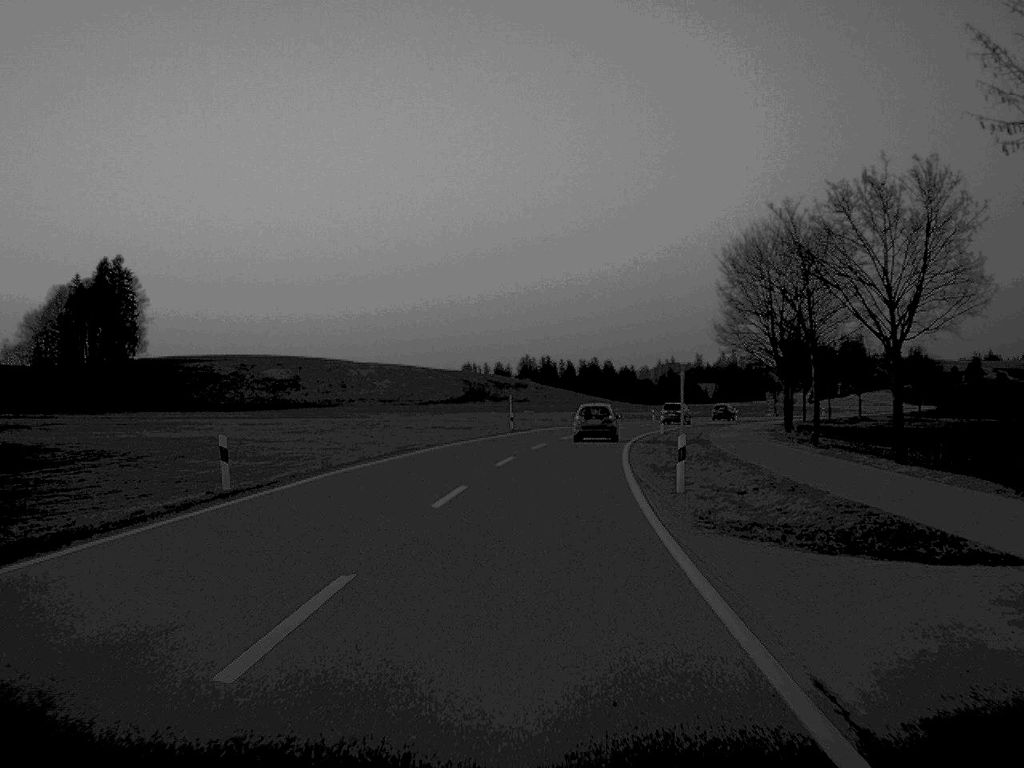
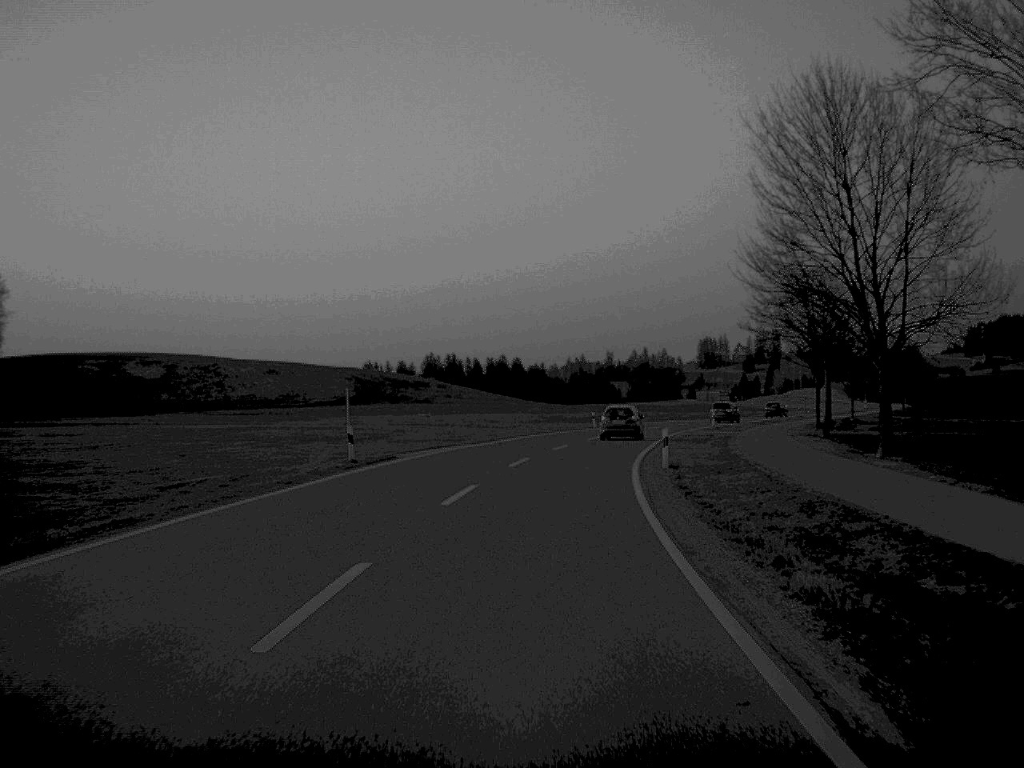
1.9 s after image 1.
(+1.3, +34.8) m; +4°
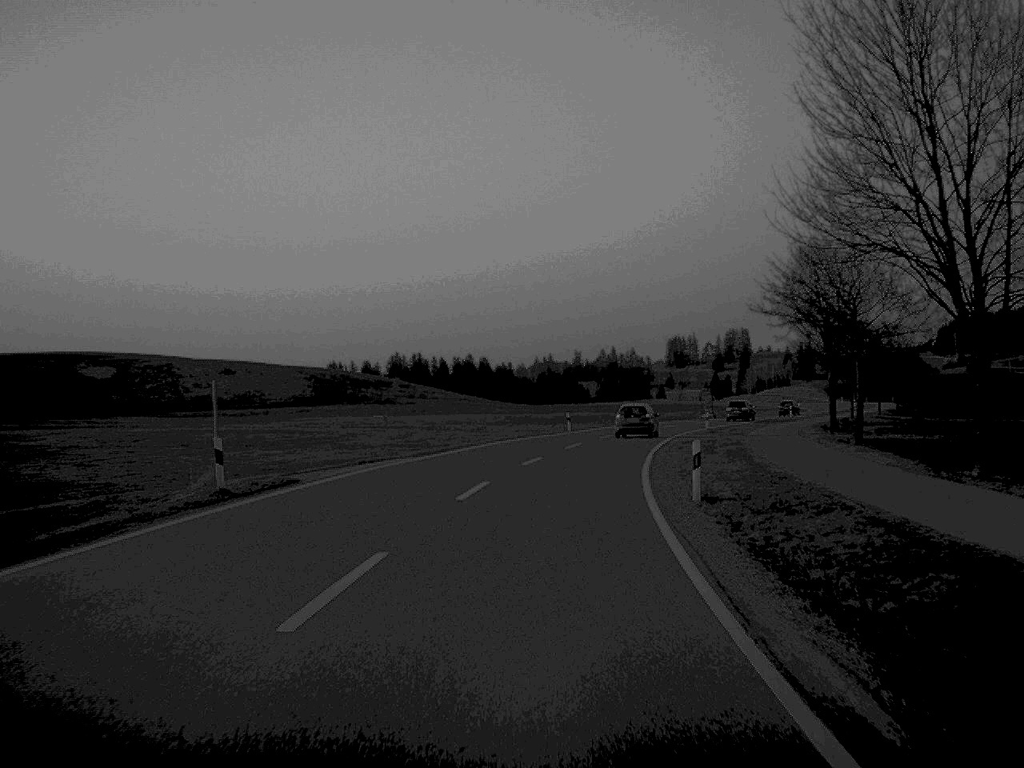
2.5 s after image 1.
(+0.1, +11.0) m; +2°
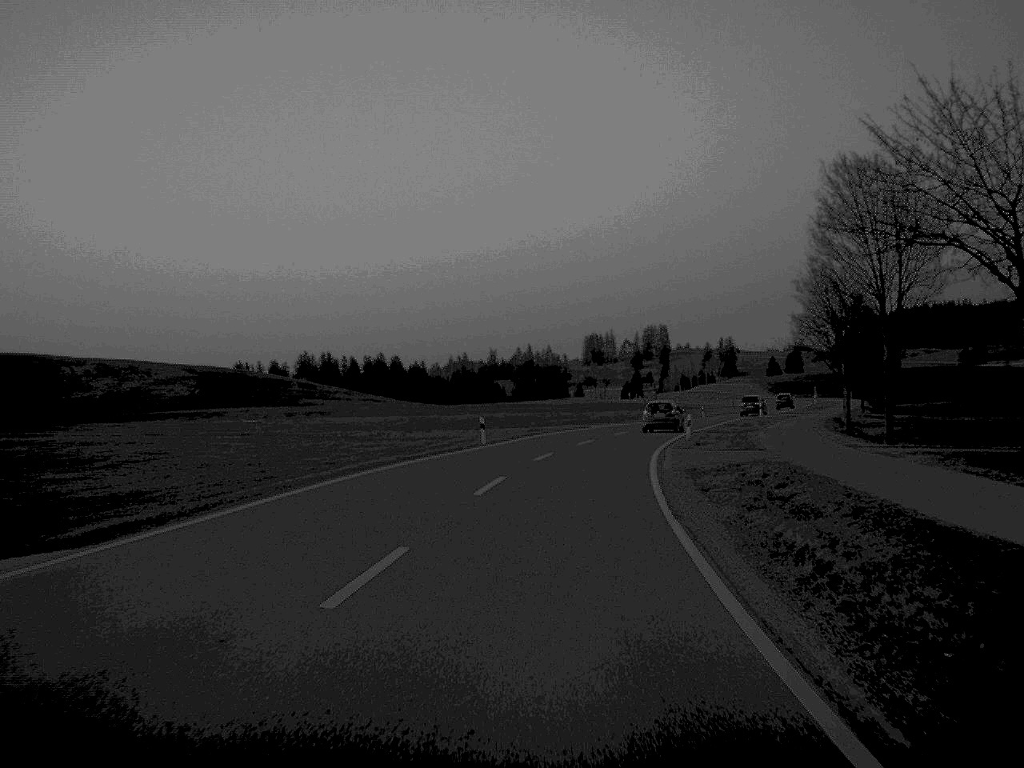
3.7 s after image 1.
(+0.7, +22.9) m; +4°
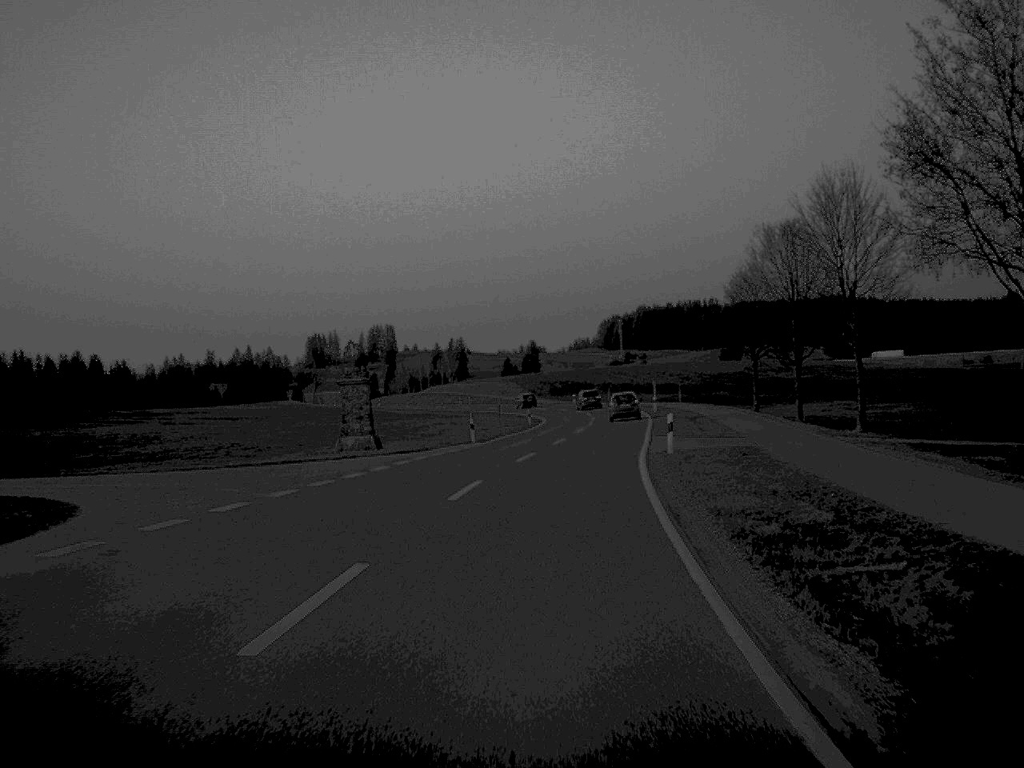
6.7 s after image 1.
(+6.5, +61.1) m; +12°
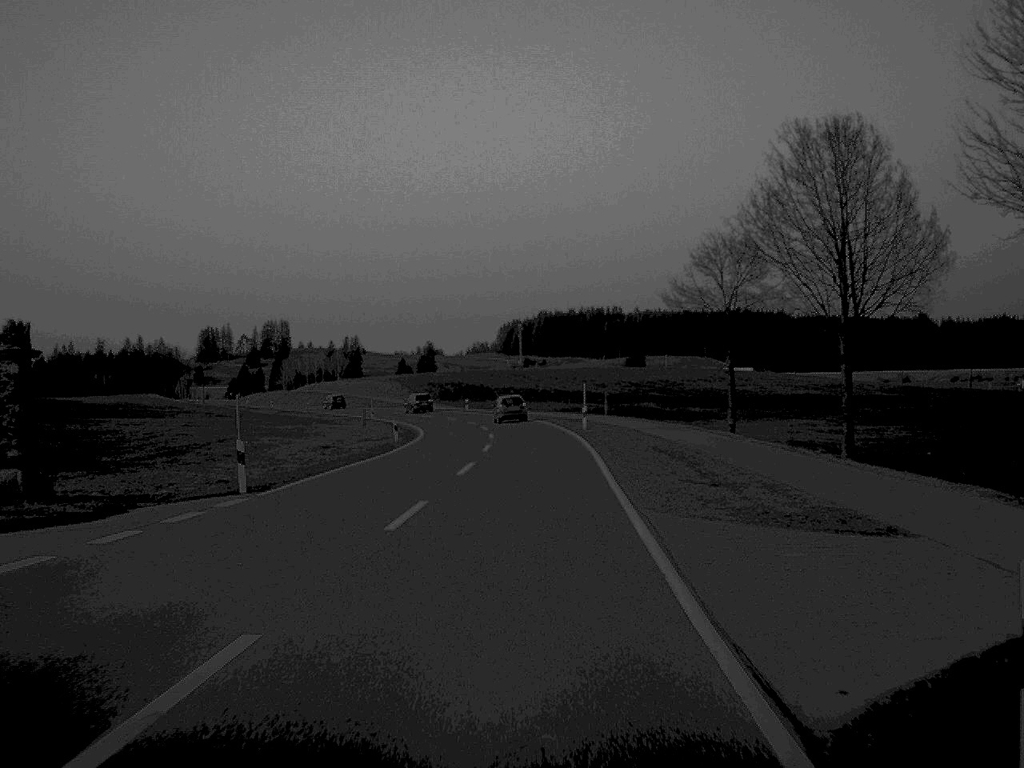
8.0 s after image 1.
(+1.3, +27.2) m; +4°
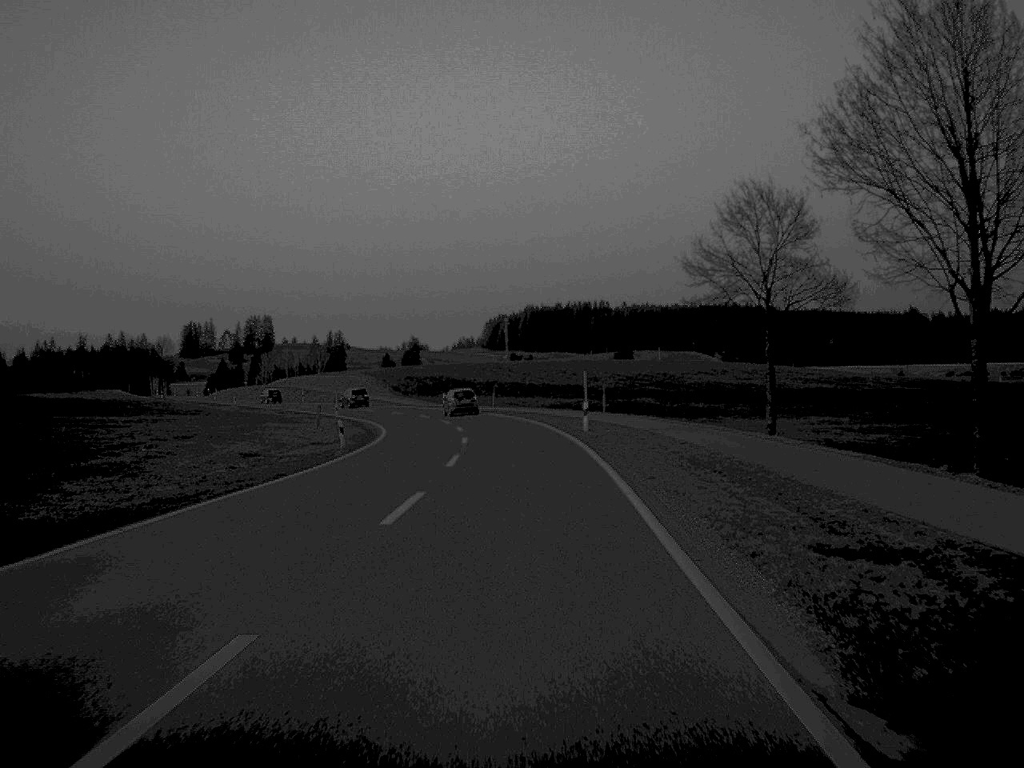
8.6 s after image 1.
(+0.1, +12.3) m; +1°
